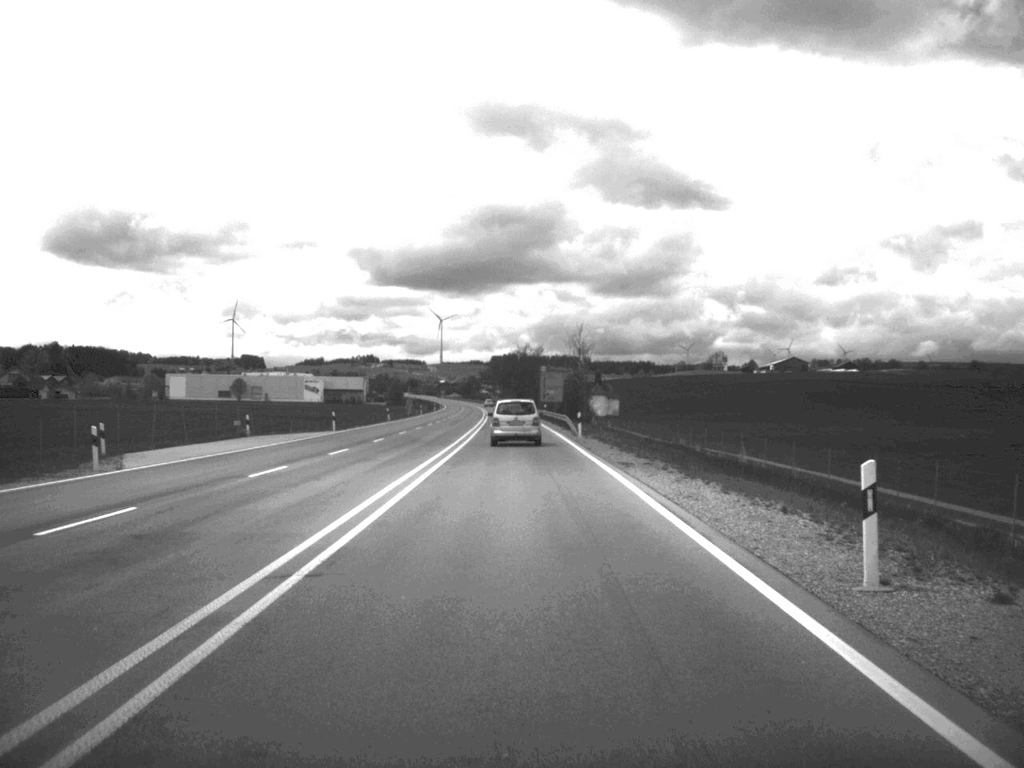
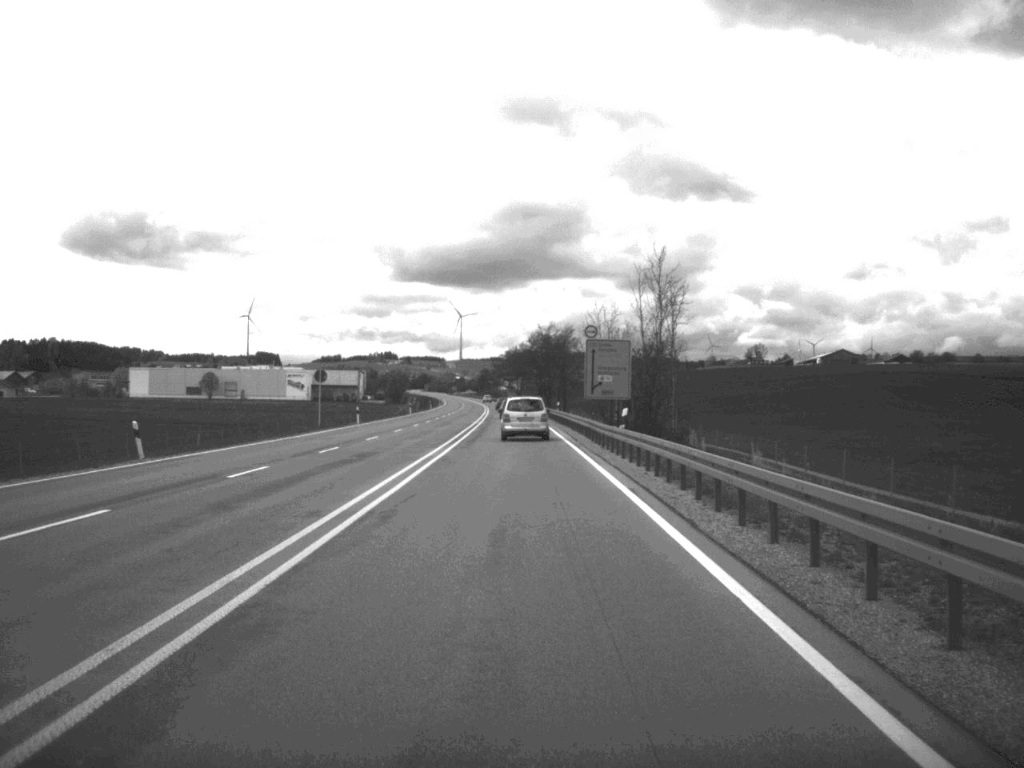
(-0.6, +72.7) m; -1°
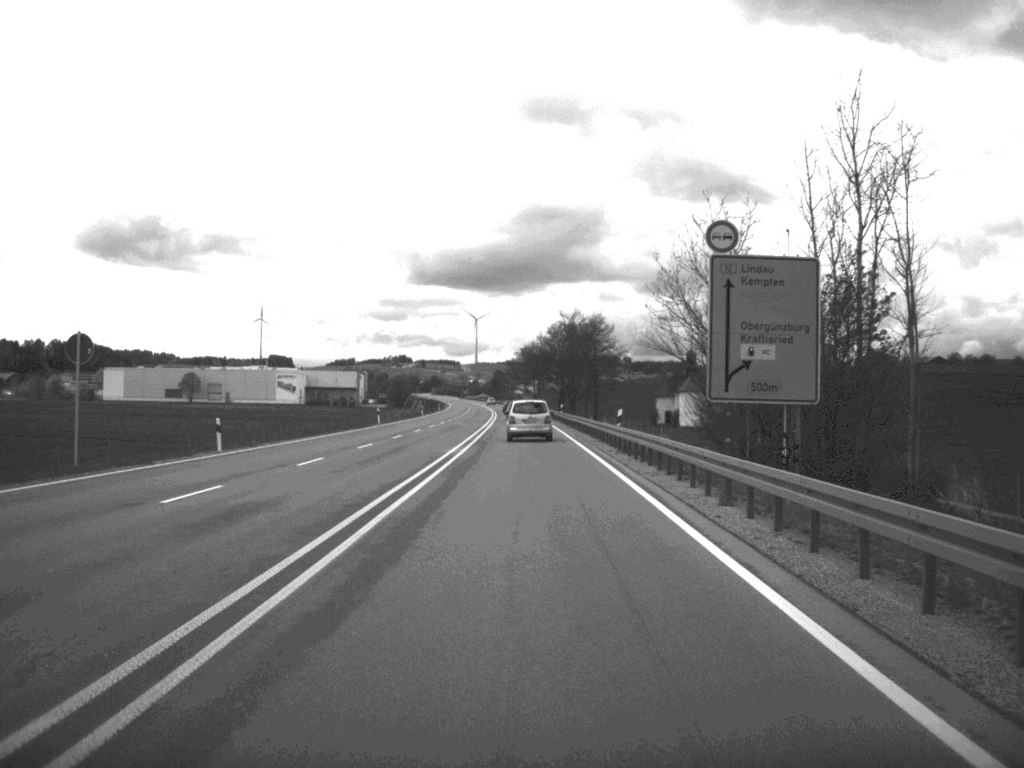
(-0.4, +42.0) m; -1°
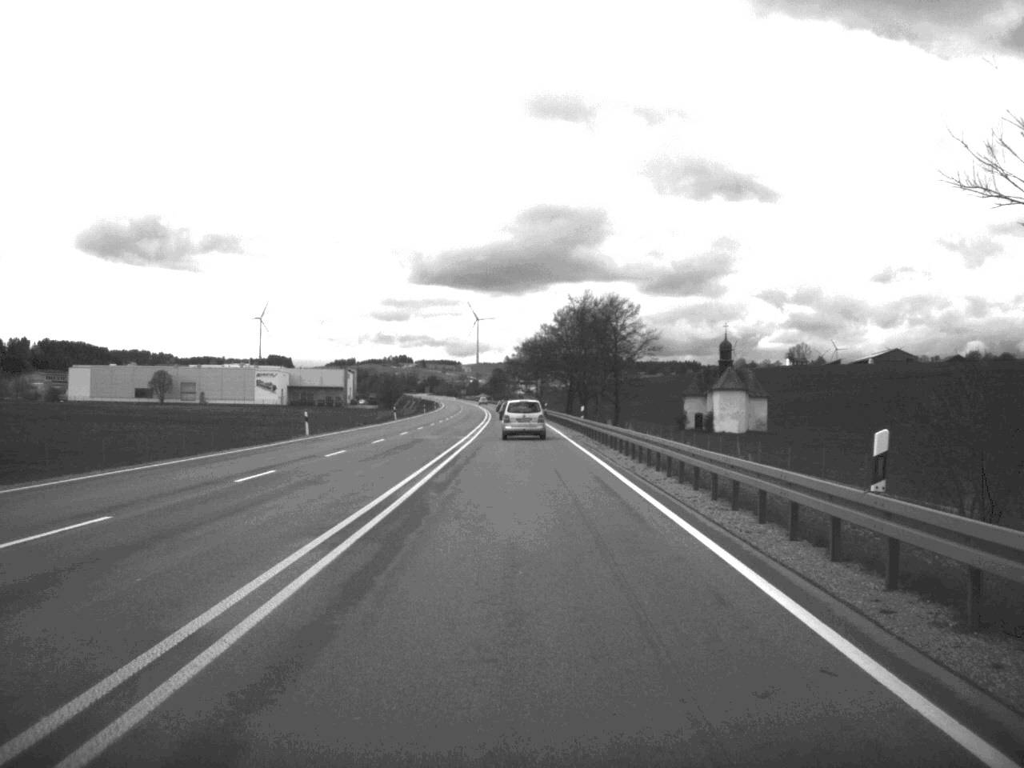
(0.0, +30.5) m; 0°
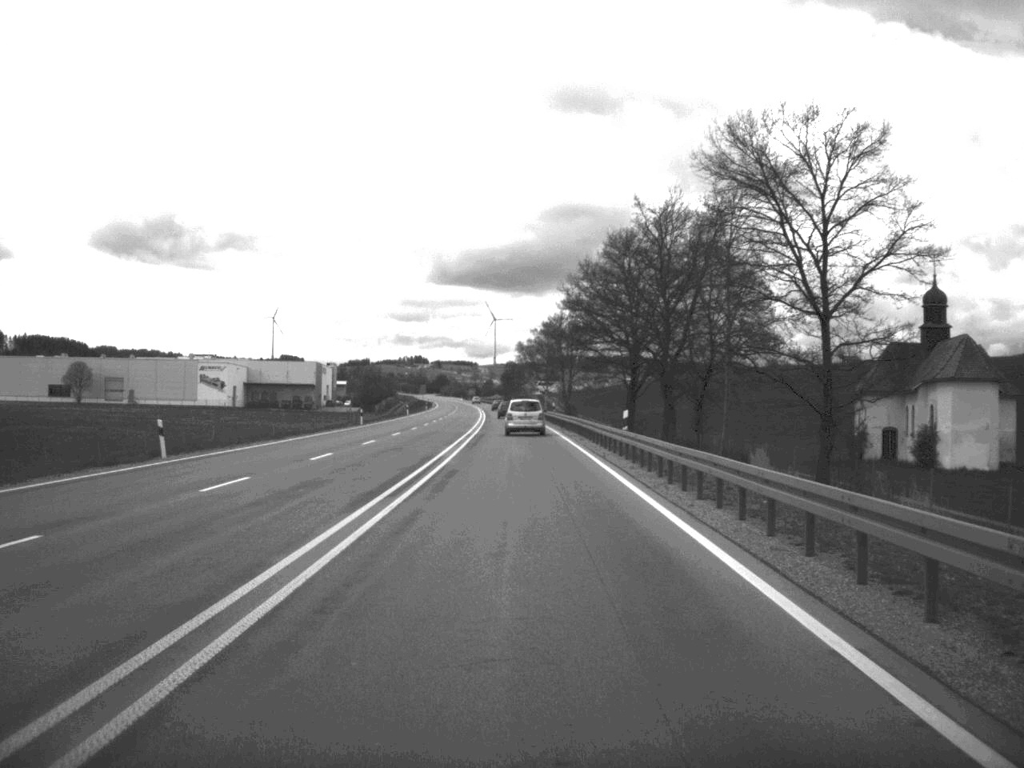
(-0.6, +74.5) m; -1°
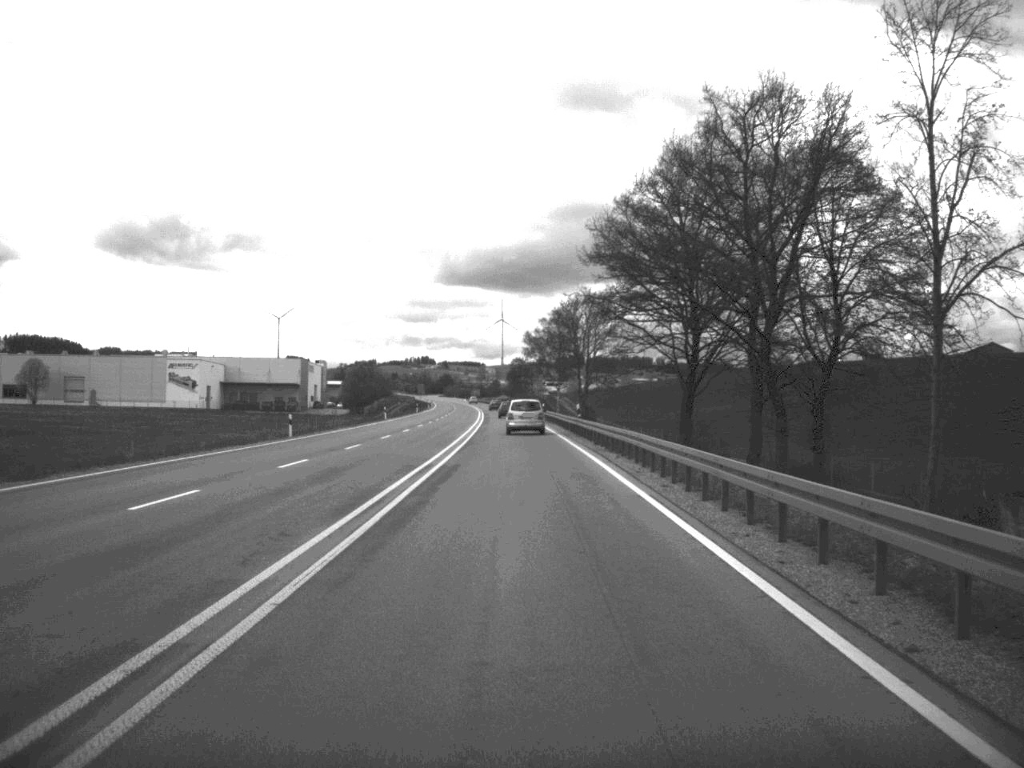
(-0.1, +28.3) m; 0°
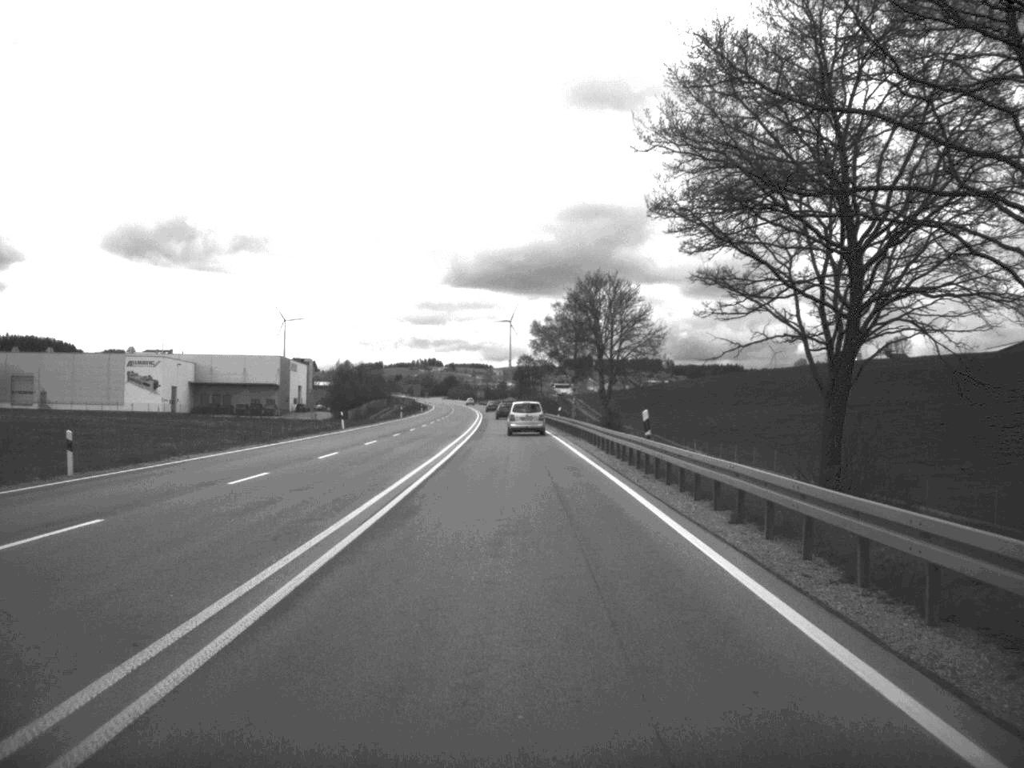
(-0.1, +29.0) m; 0°
